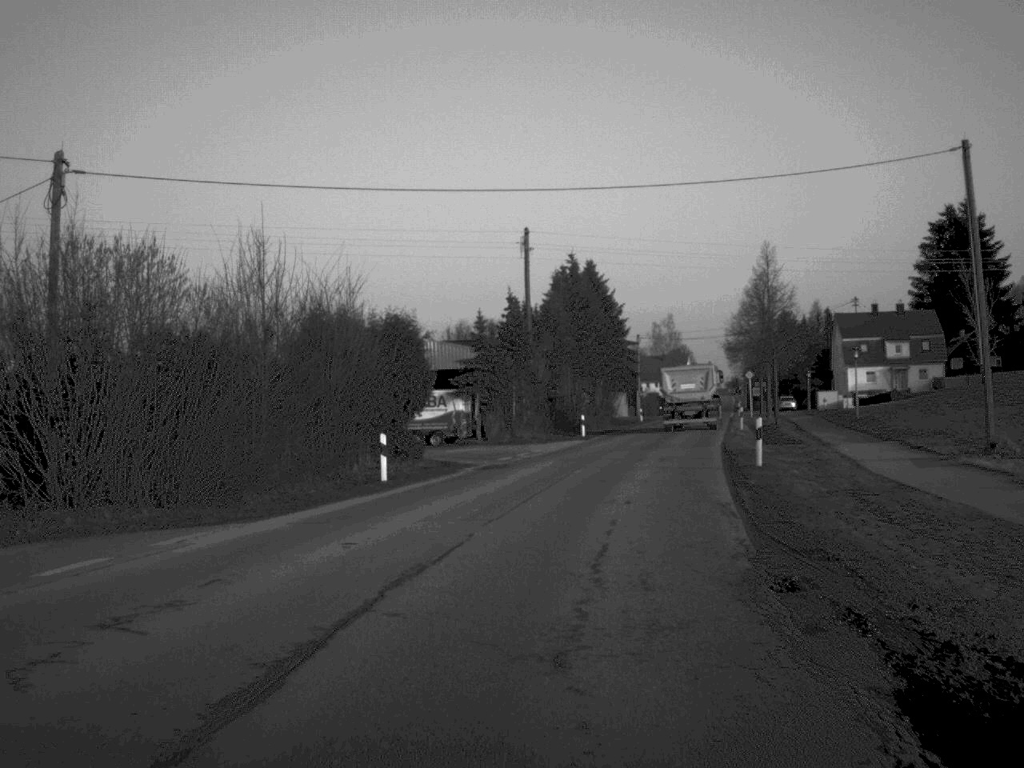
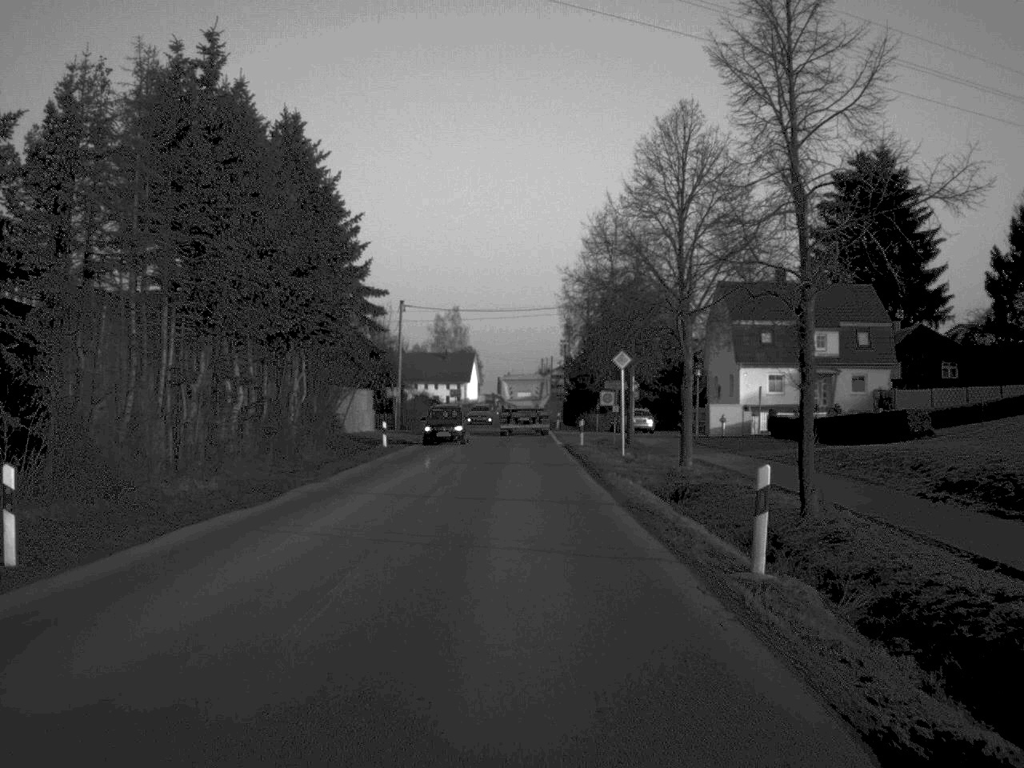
(+5.3, +46.3) m; +9°
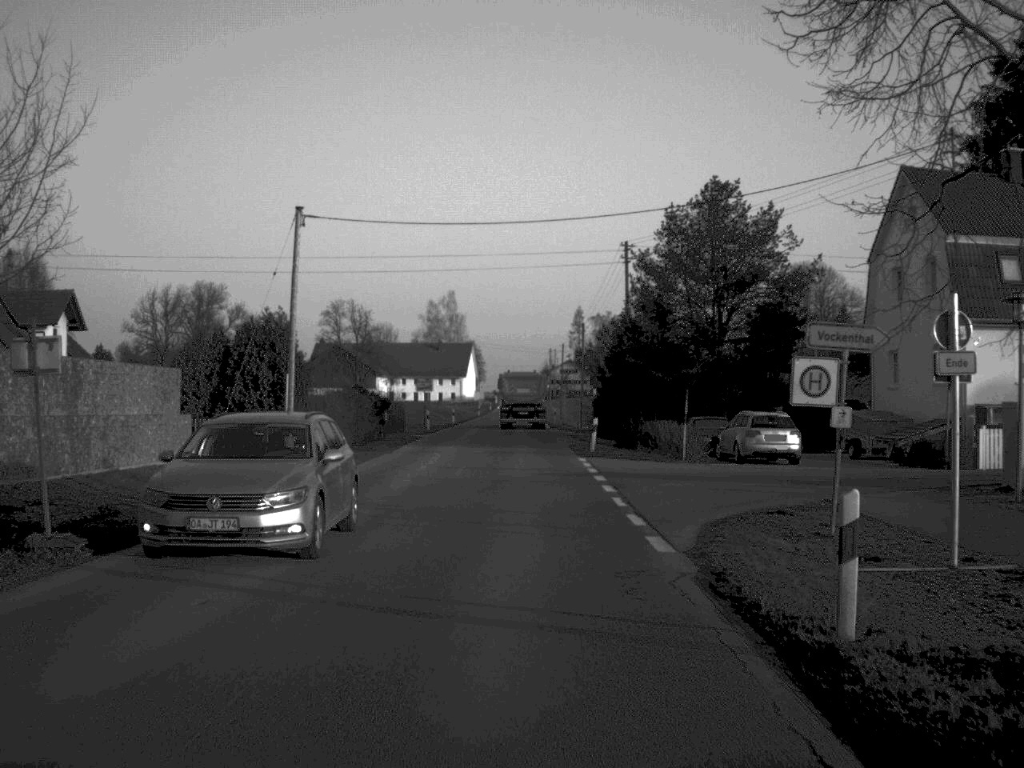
(-0.1, +38.0) m; 0°
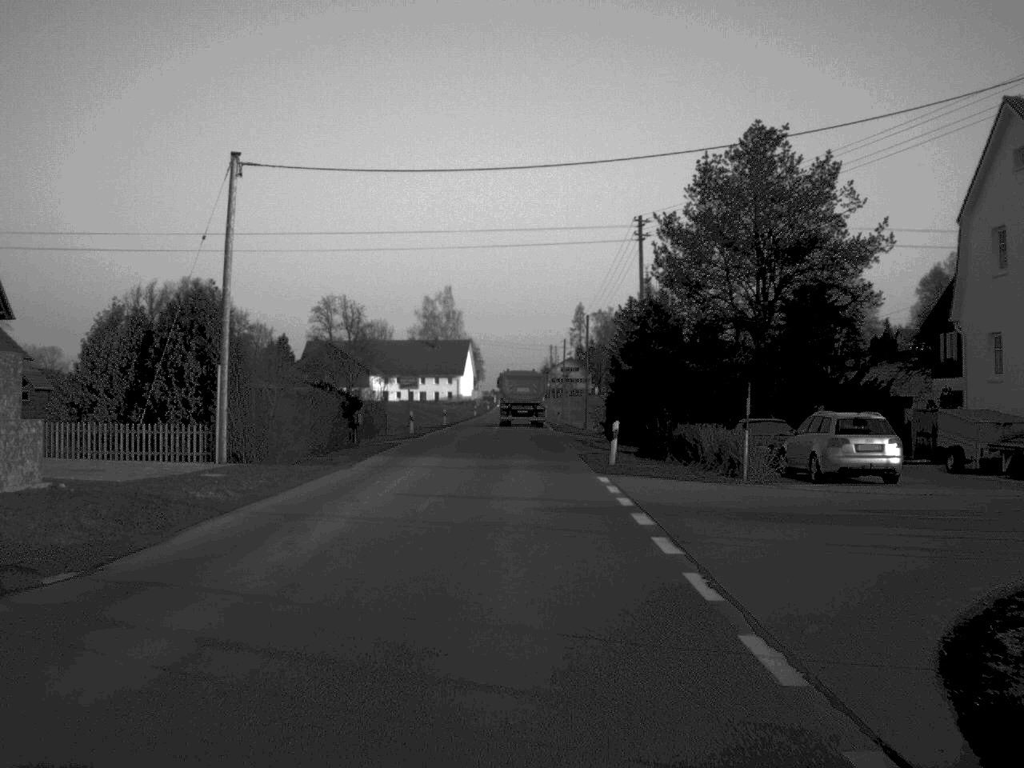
(0.0, +9.5) m; 0°
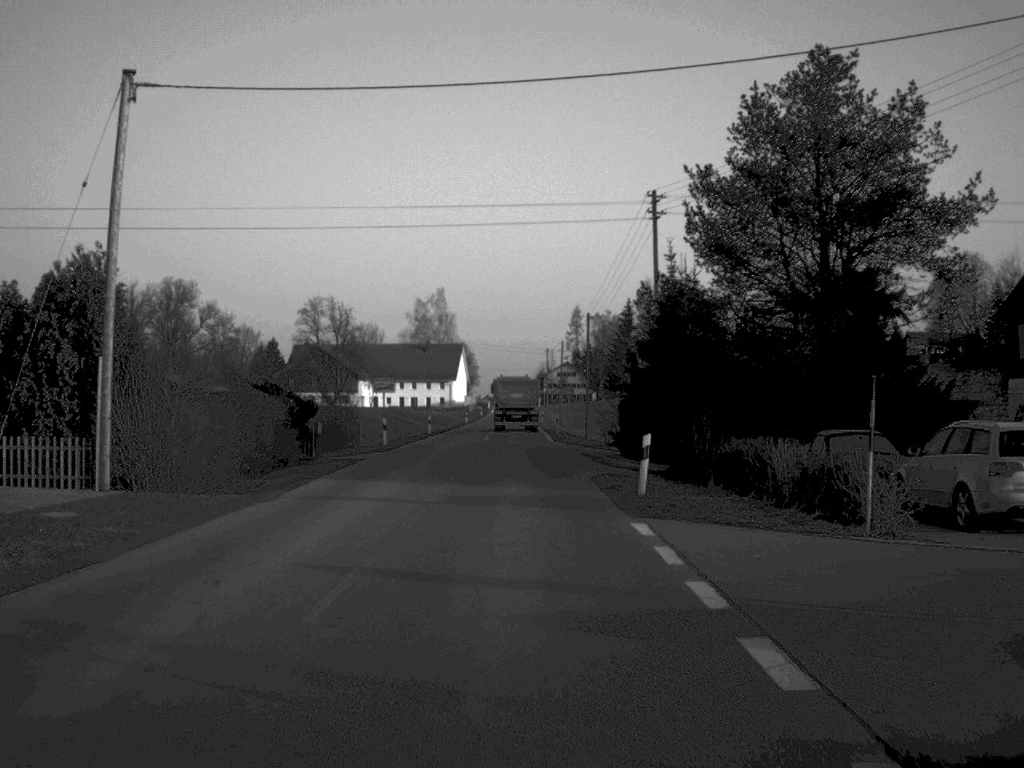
(0.0, +9.1) m; 0°
